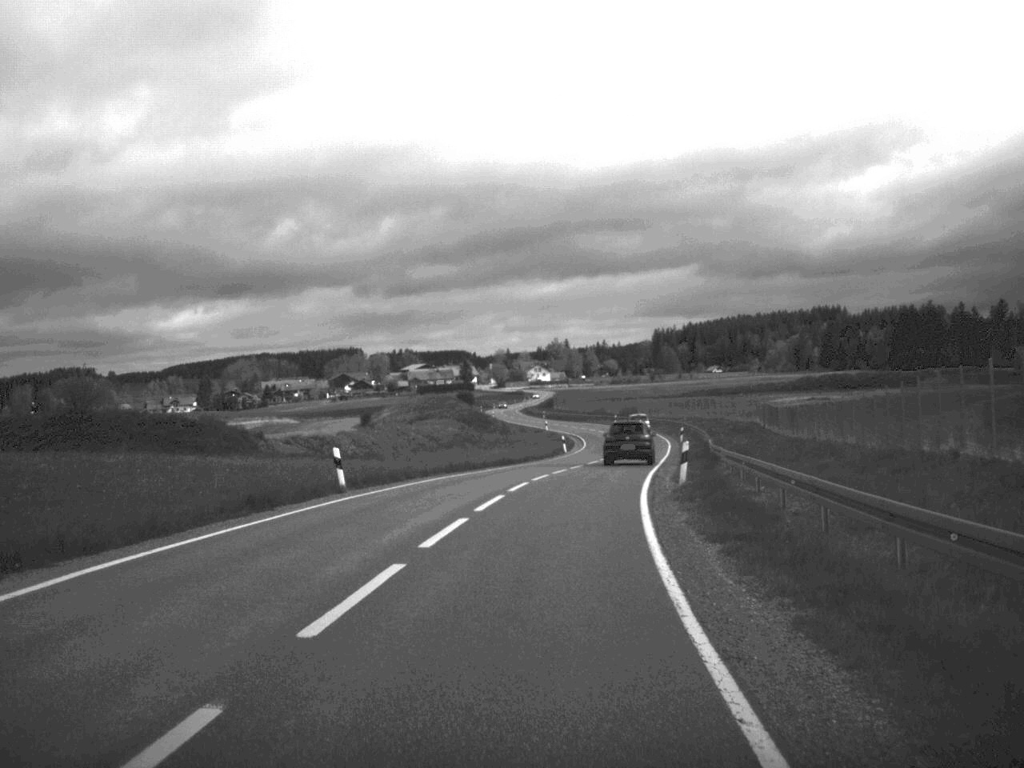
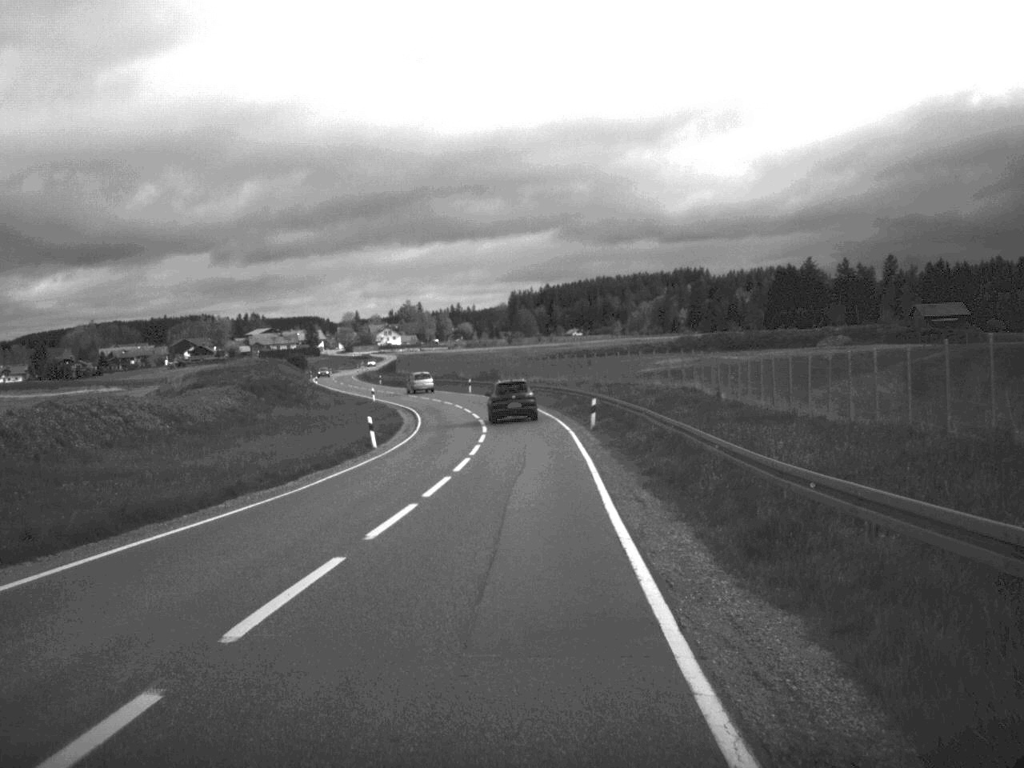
(+2.3, +35.3) m; +6°
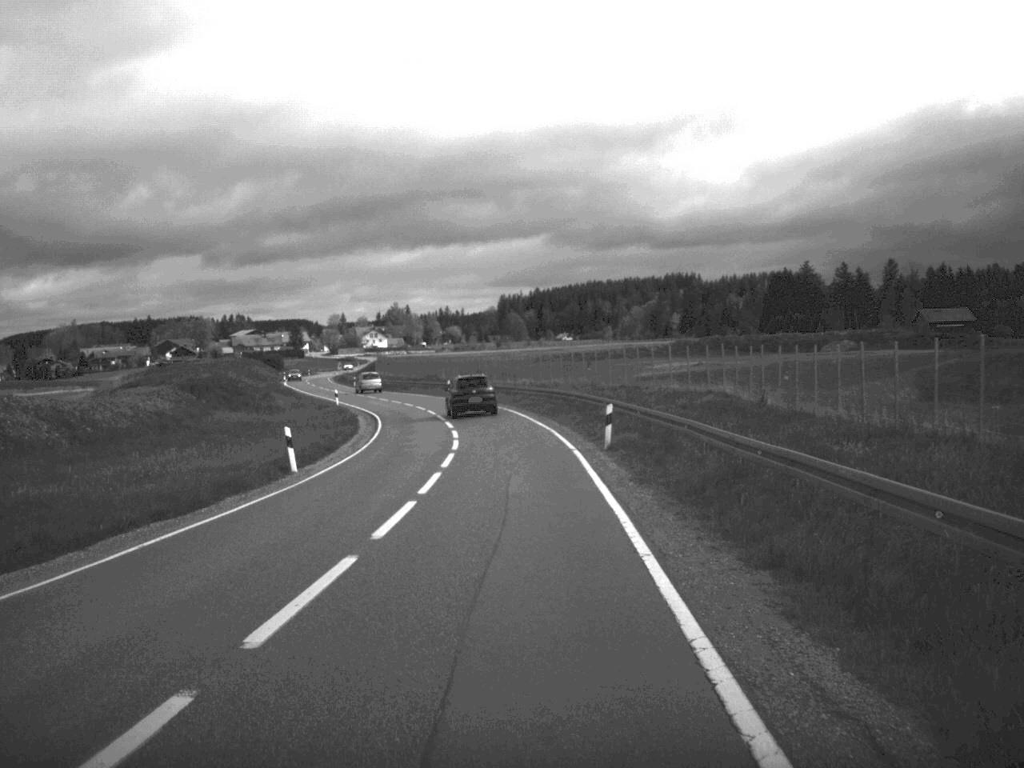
(+0.1, +12.2) m; 0°
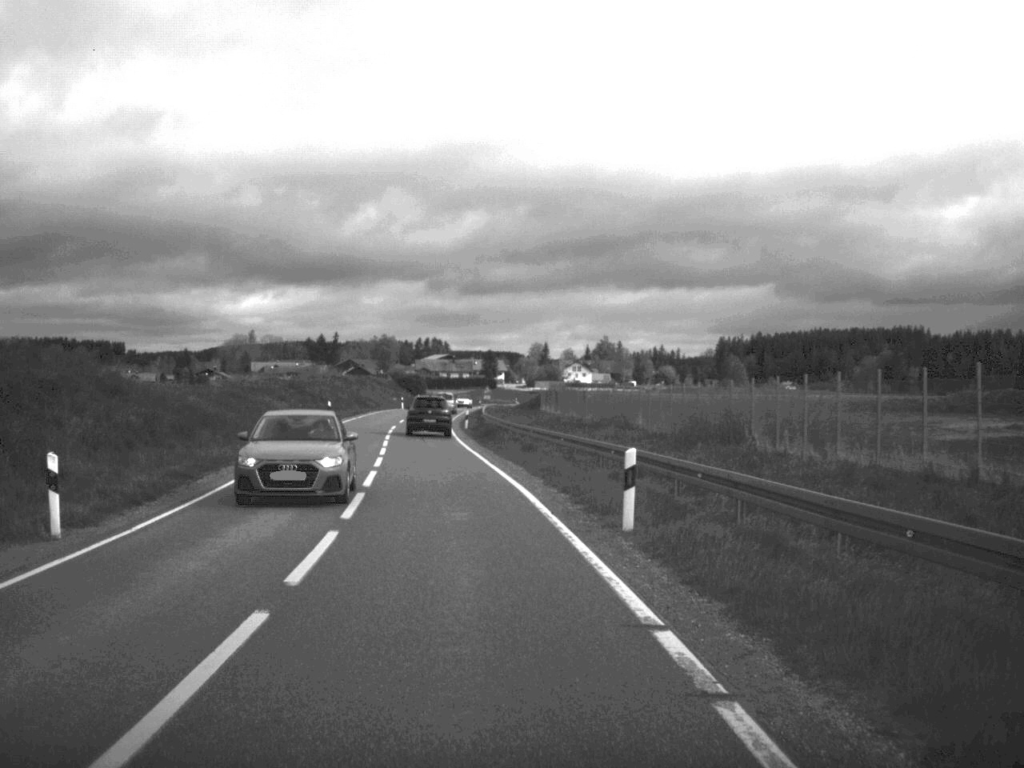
(-3.5, +62.4) m; -10°
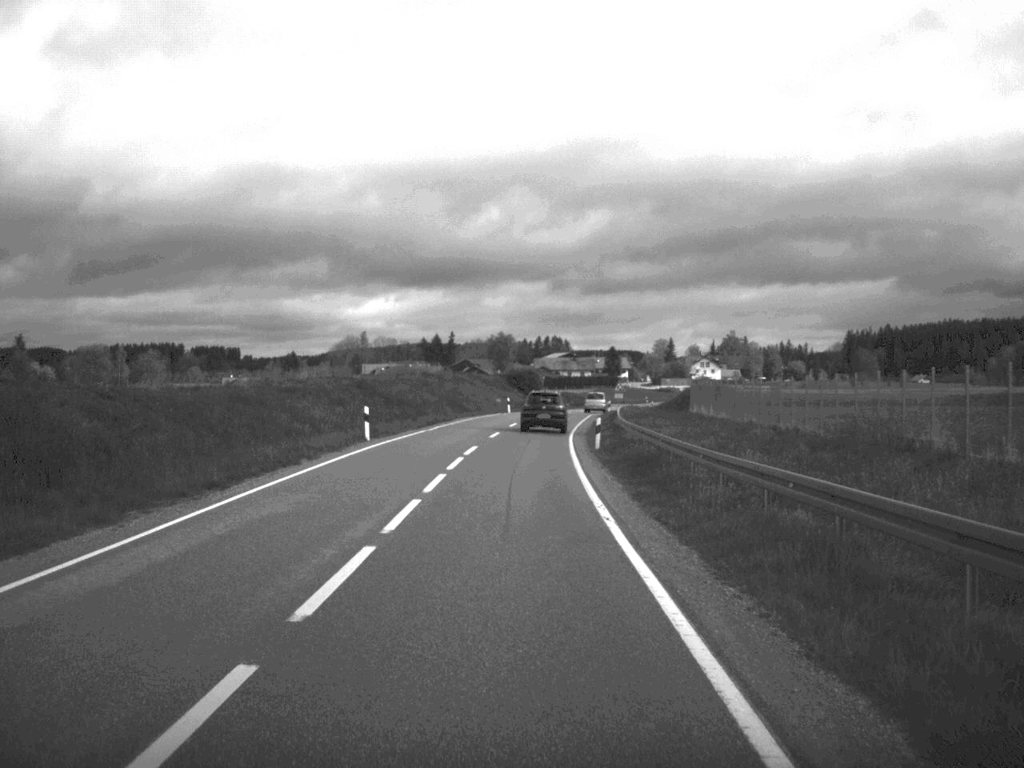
(-1.4, +26.0) m; -5°
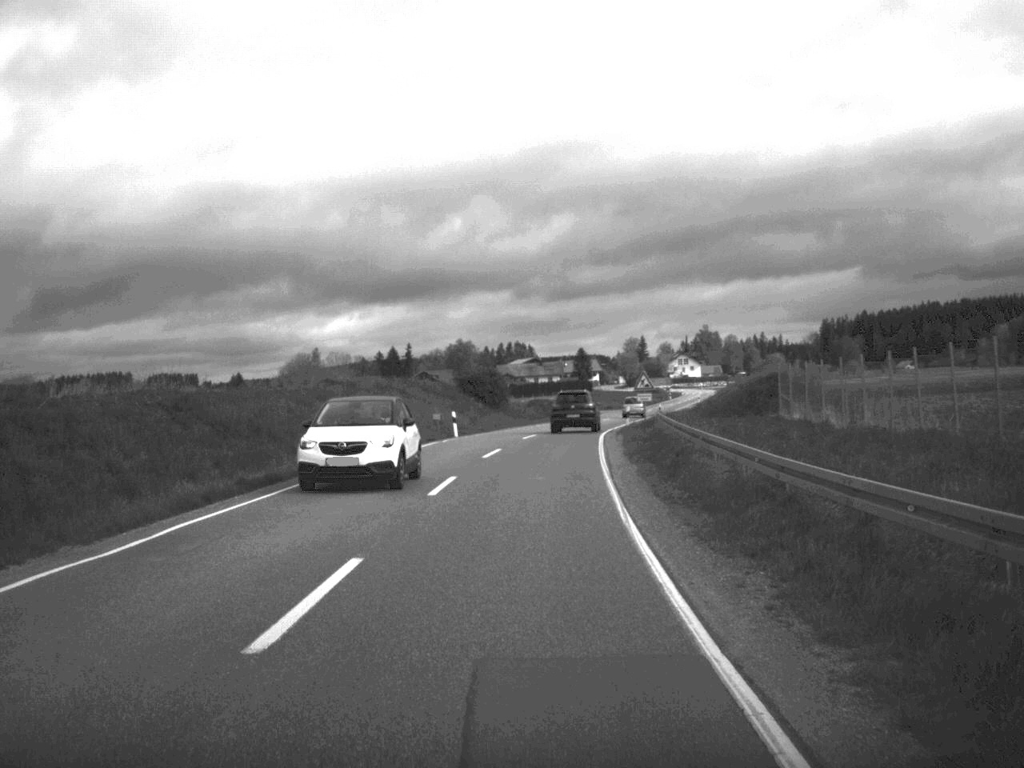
(+0.3, +36.5) m; +2°
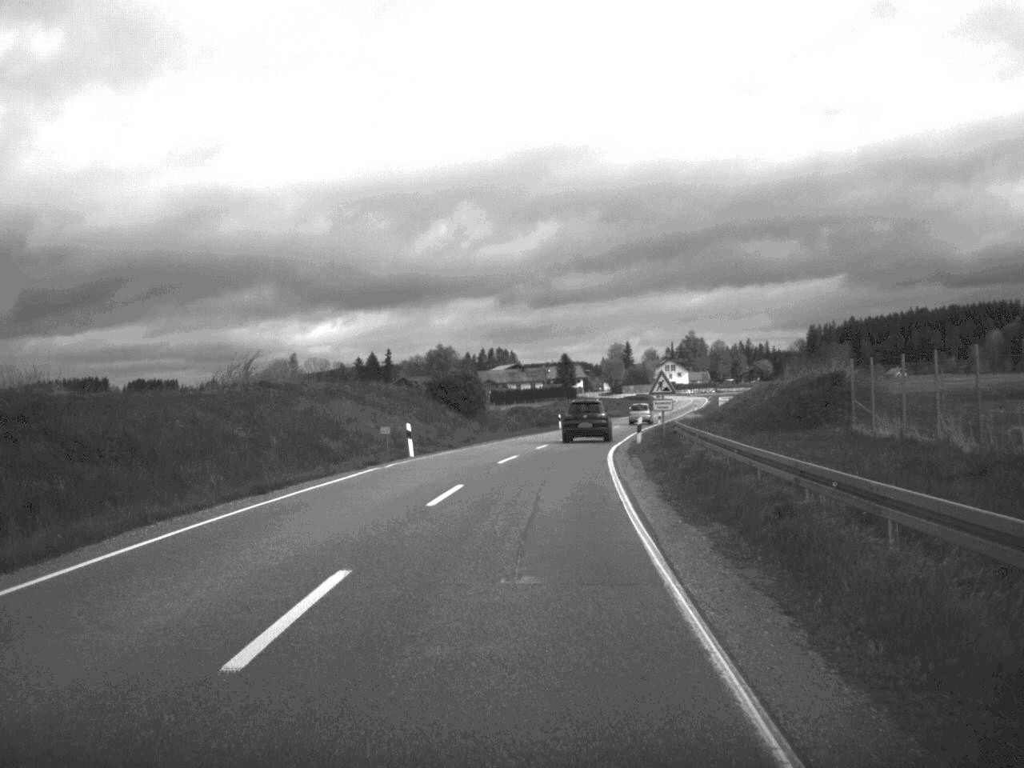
(+0.1, +12.5) m; +1°
